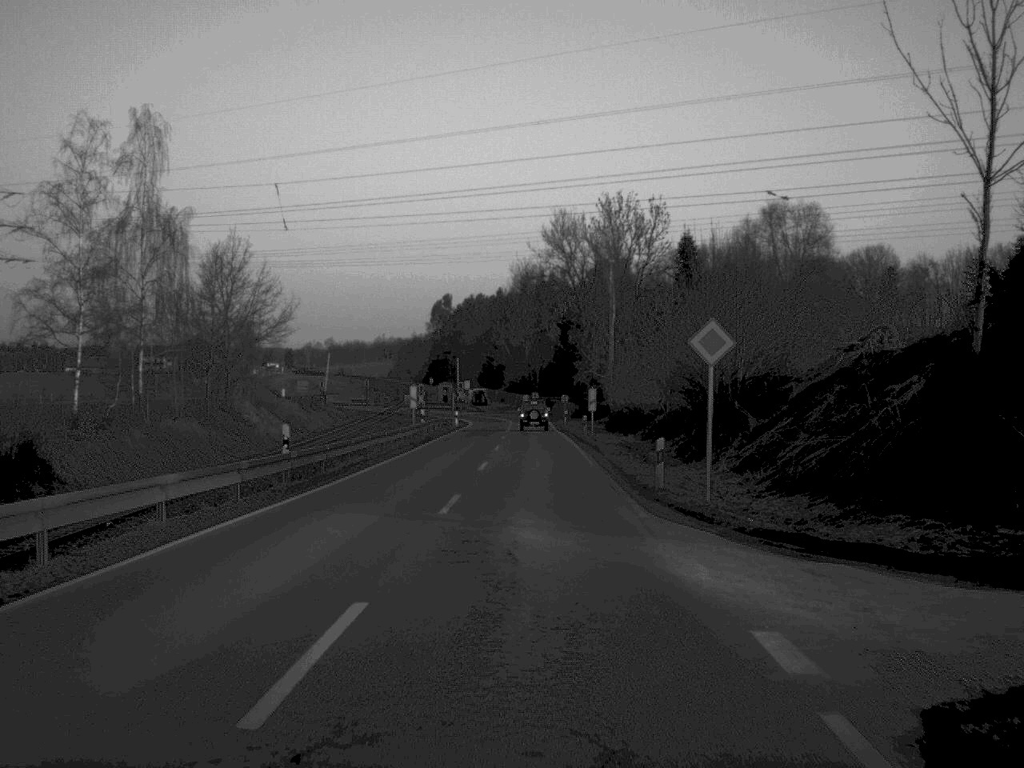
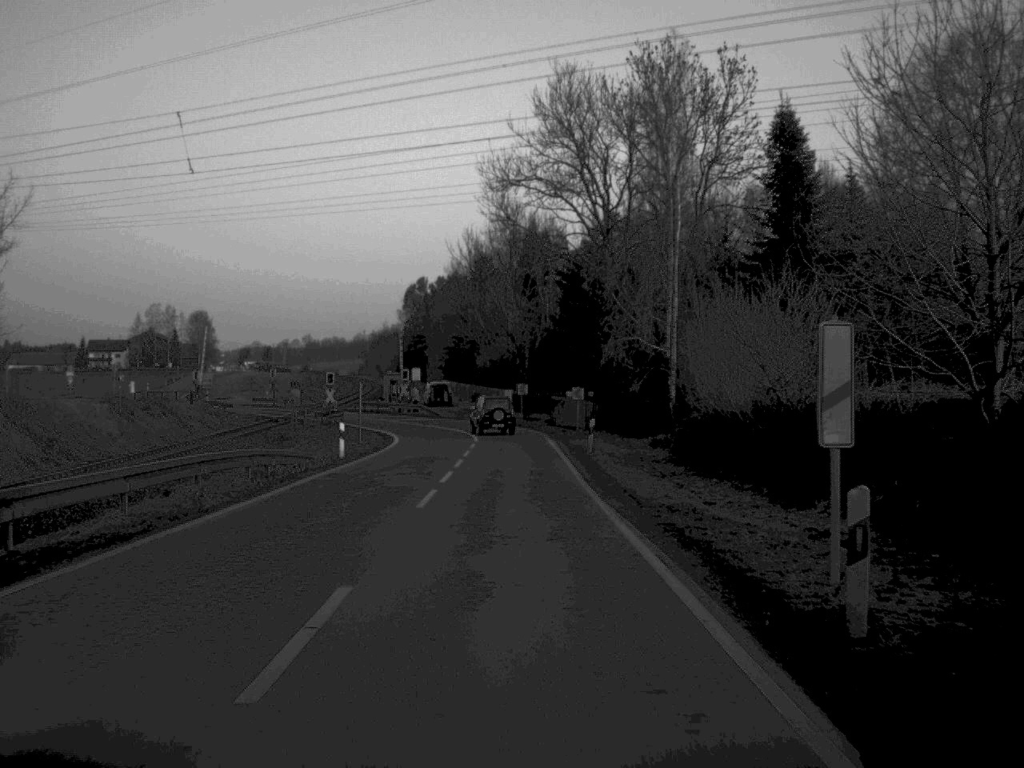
(+0.4, +47.7) m; 0°
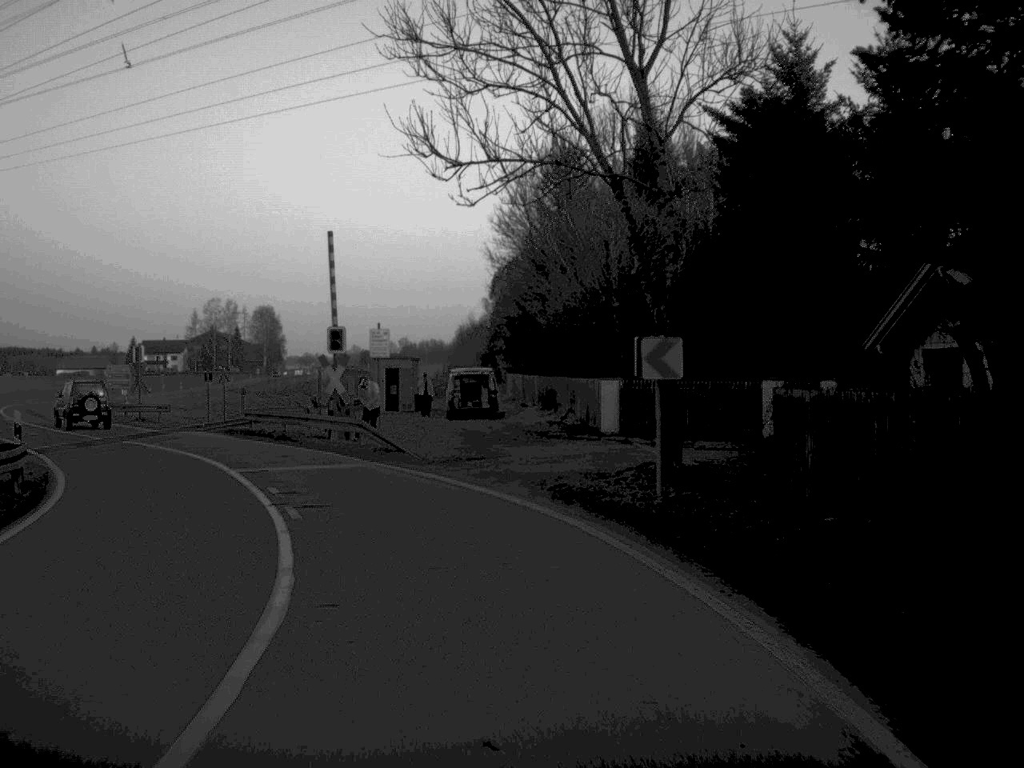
(-0.4, +50.6) m; -5°
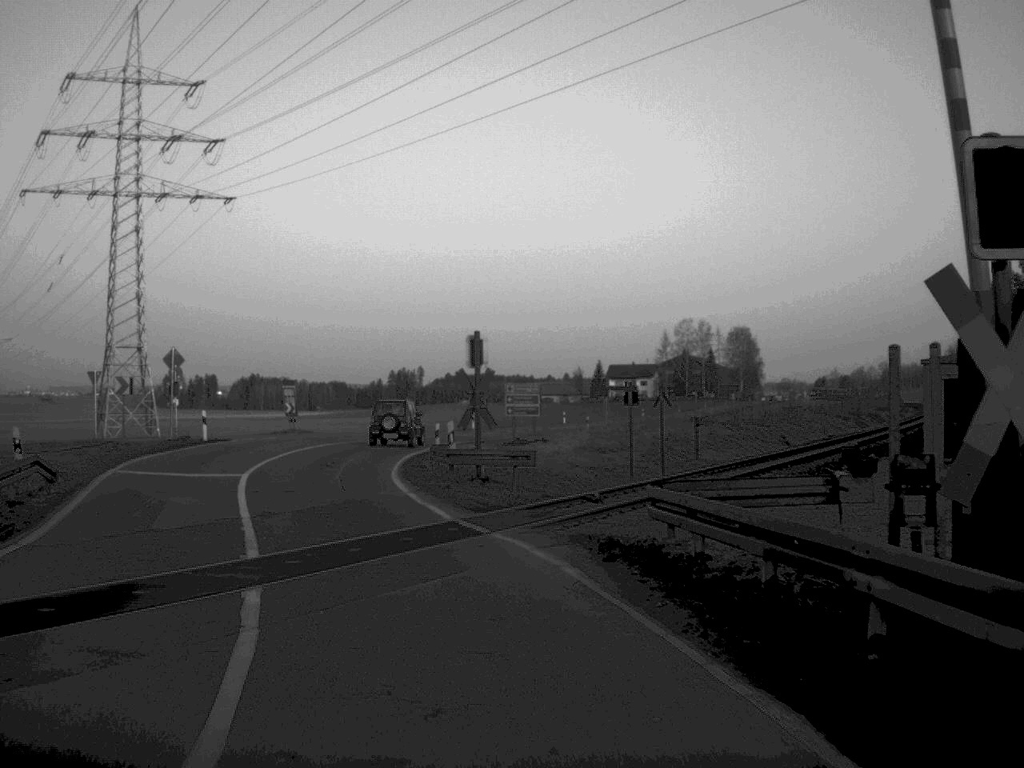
(-4.2, +24.2) m; -21°
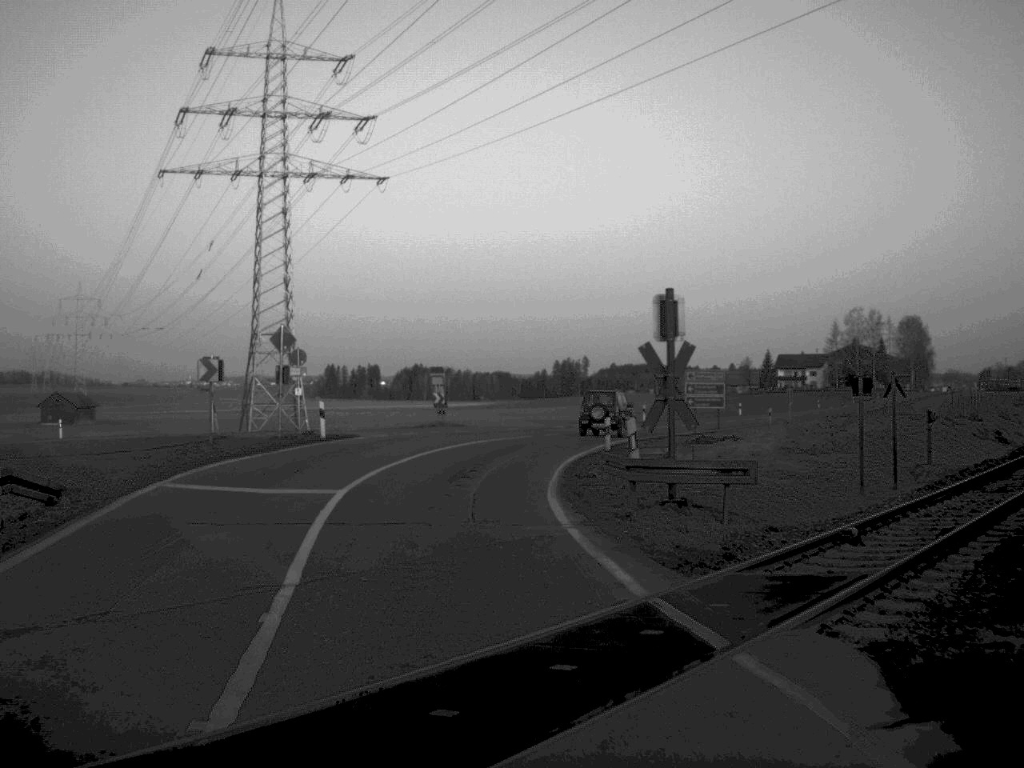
(-0.5, +7.8) m; -7°
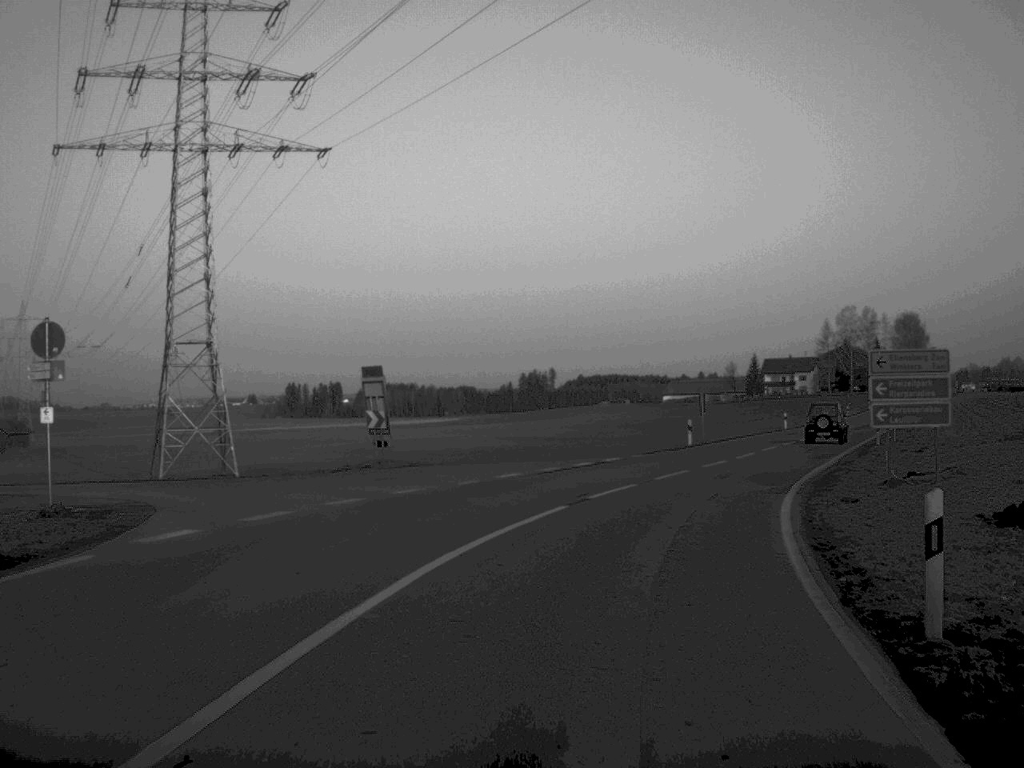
(-0.8, +24.9) m; +2°
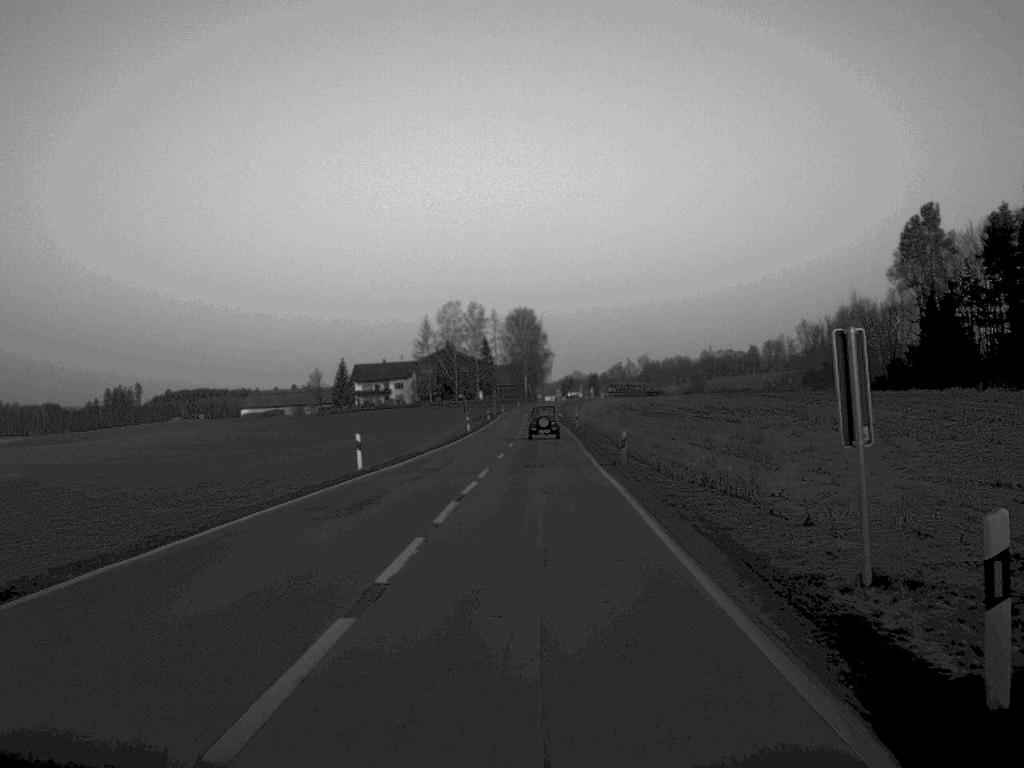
(+9.1, +43.5) m; +18°
